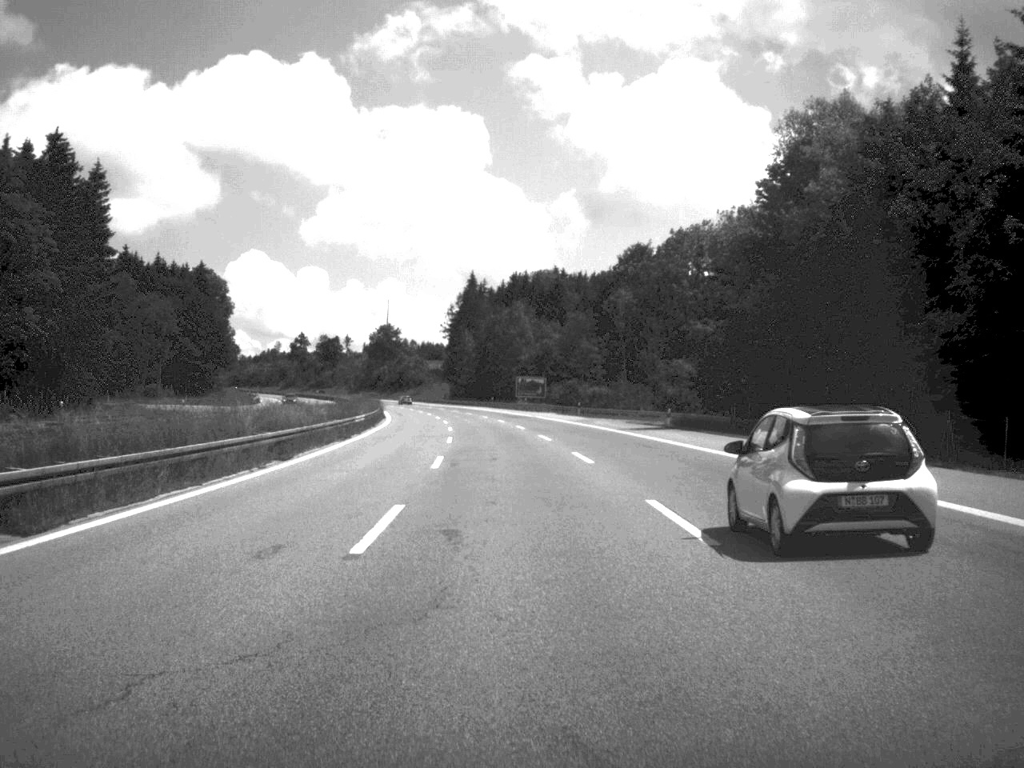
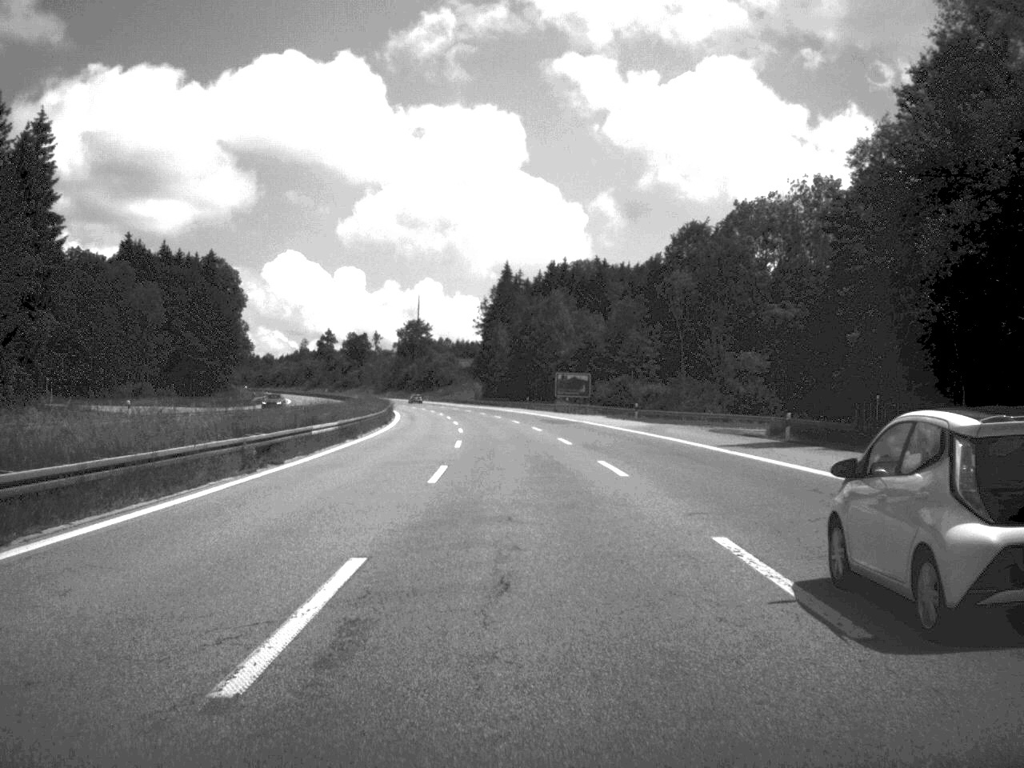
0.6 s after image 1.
(-0.3, +22.5) m; -2°
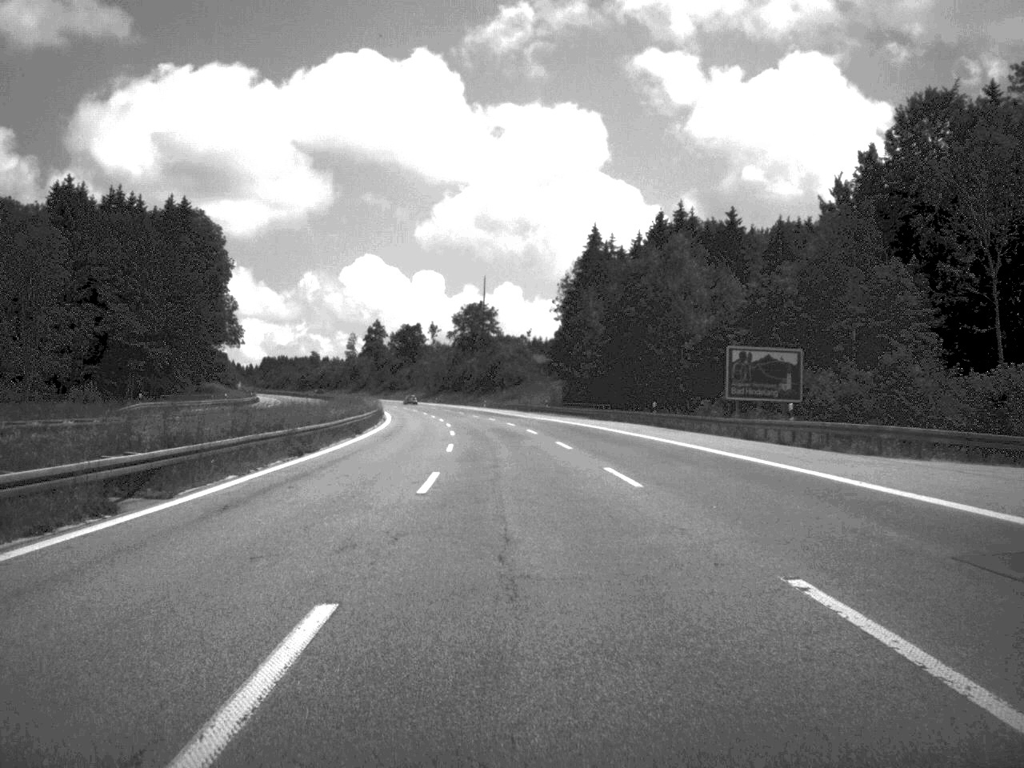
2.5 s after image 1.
(-2.5, +71.6) m; -4°
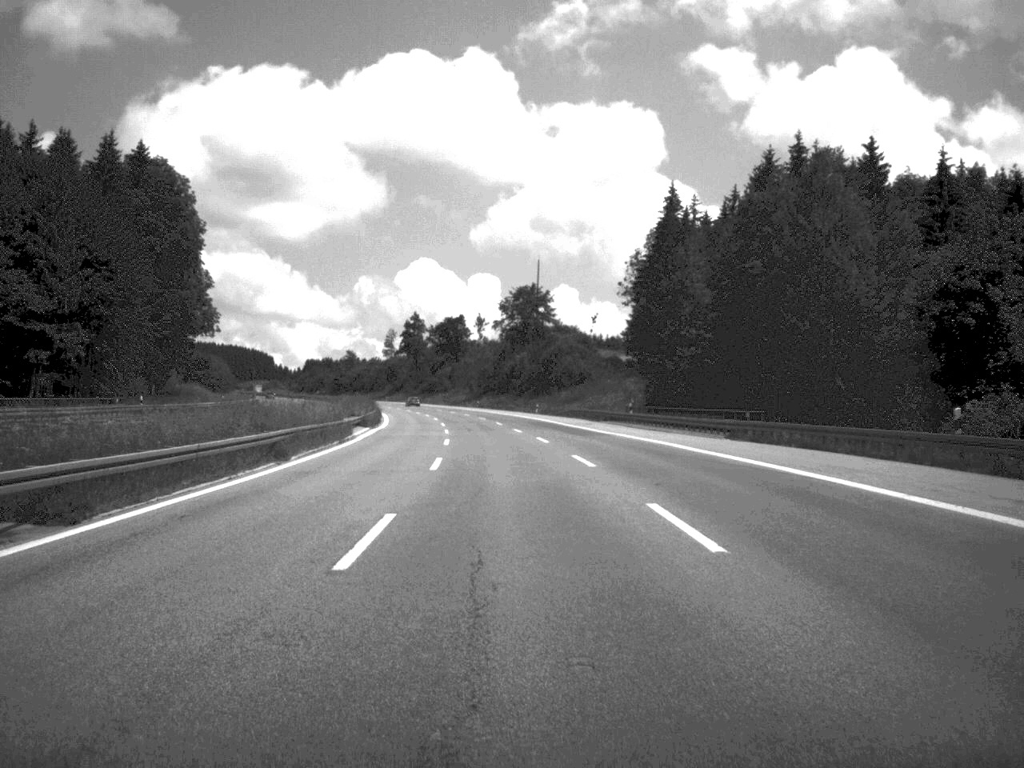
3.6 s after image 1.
(-1.0, +43.9) m; -3°
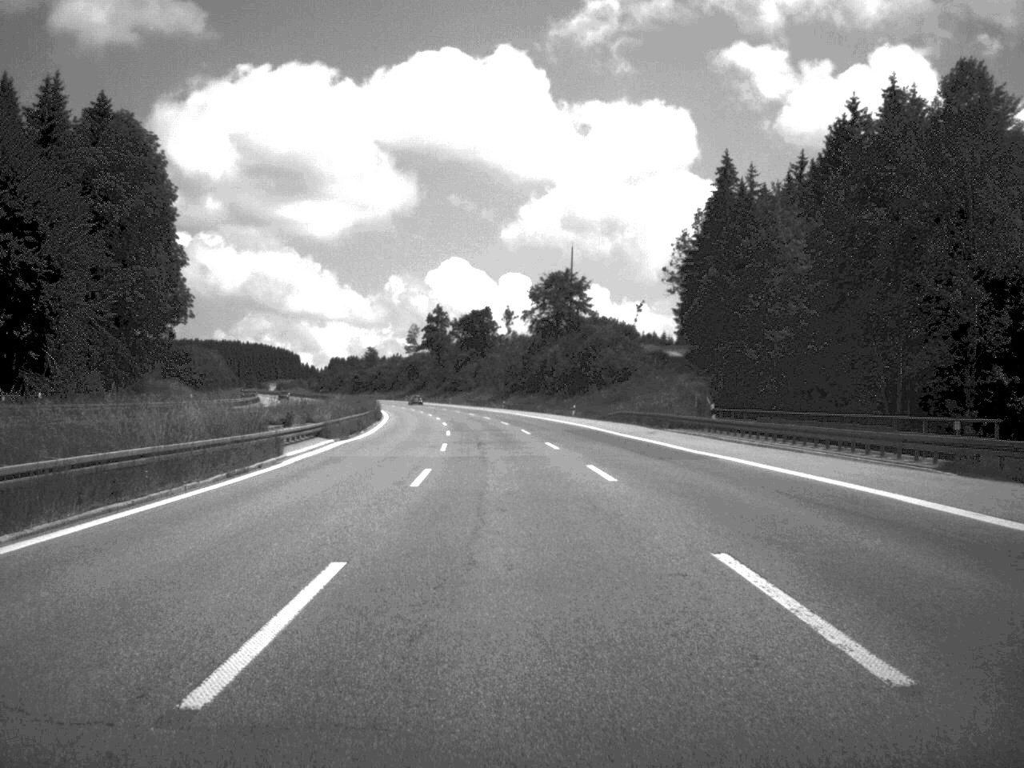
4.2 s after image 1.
(-0.3, +23.0) m; -1°
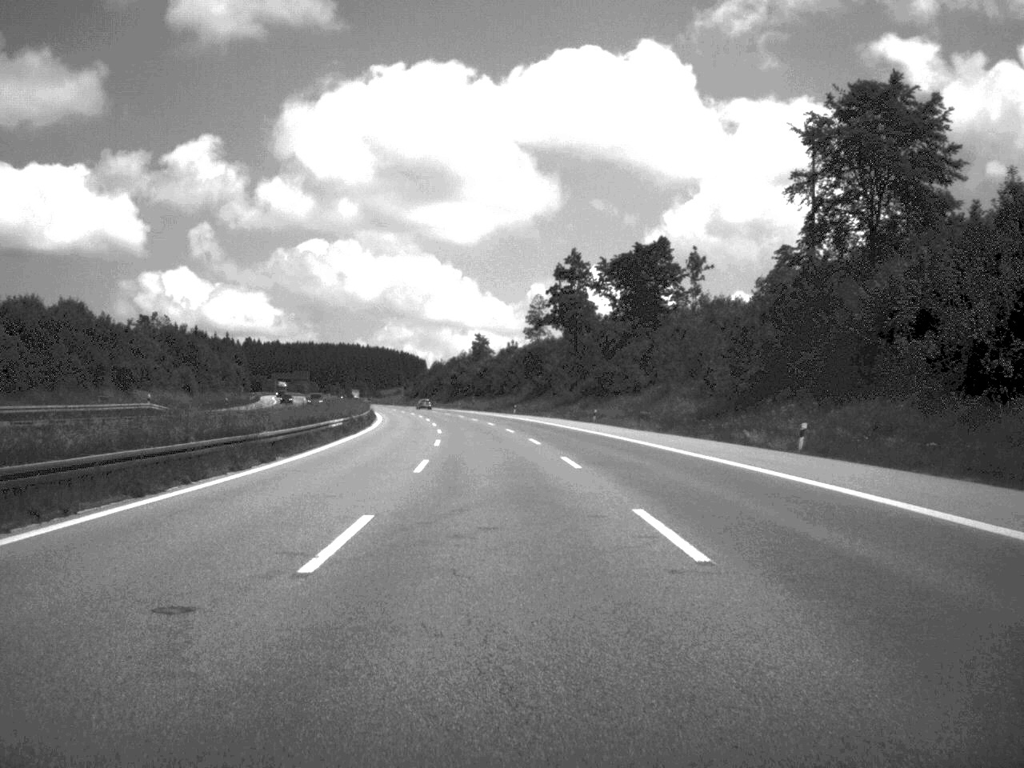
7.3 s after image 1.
(-7.1, +114.6) m; -7°
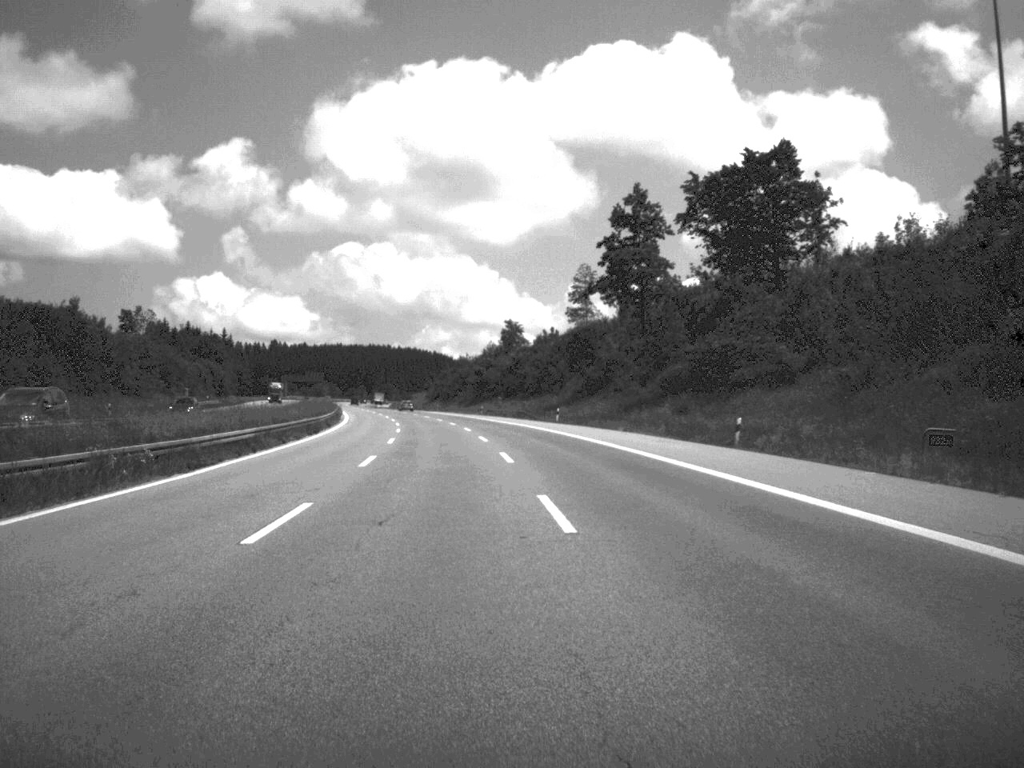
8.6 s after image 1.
(-0.7, +49.1) m; -2°
